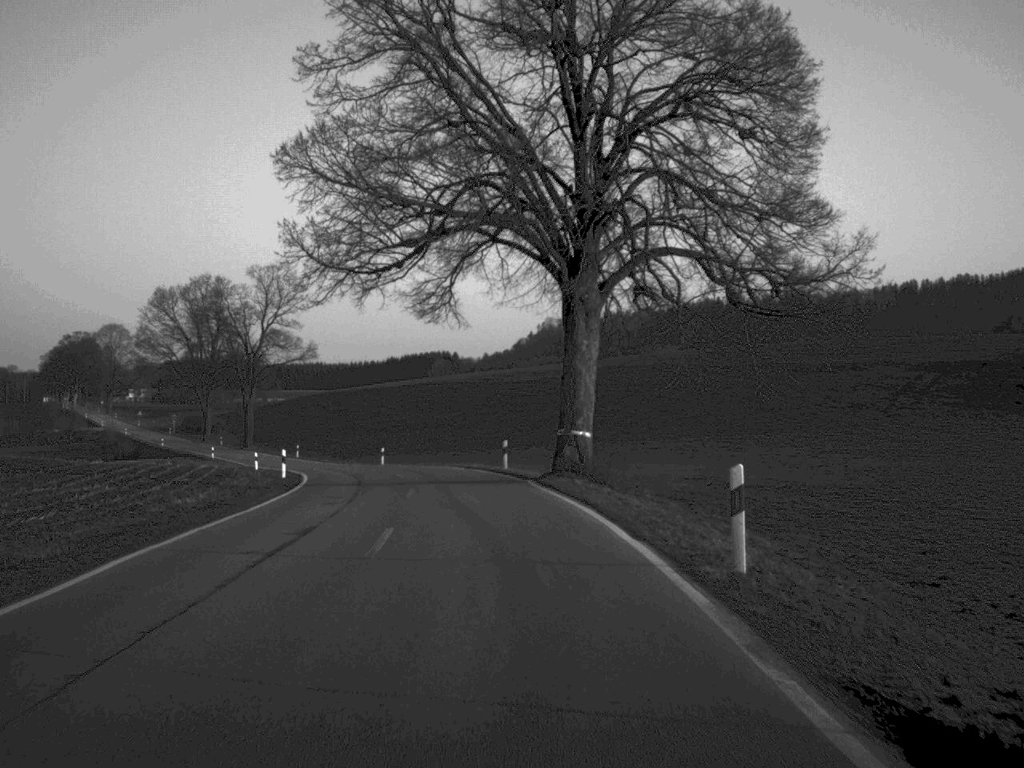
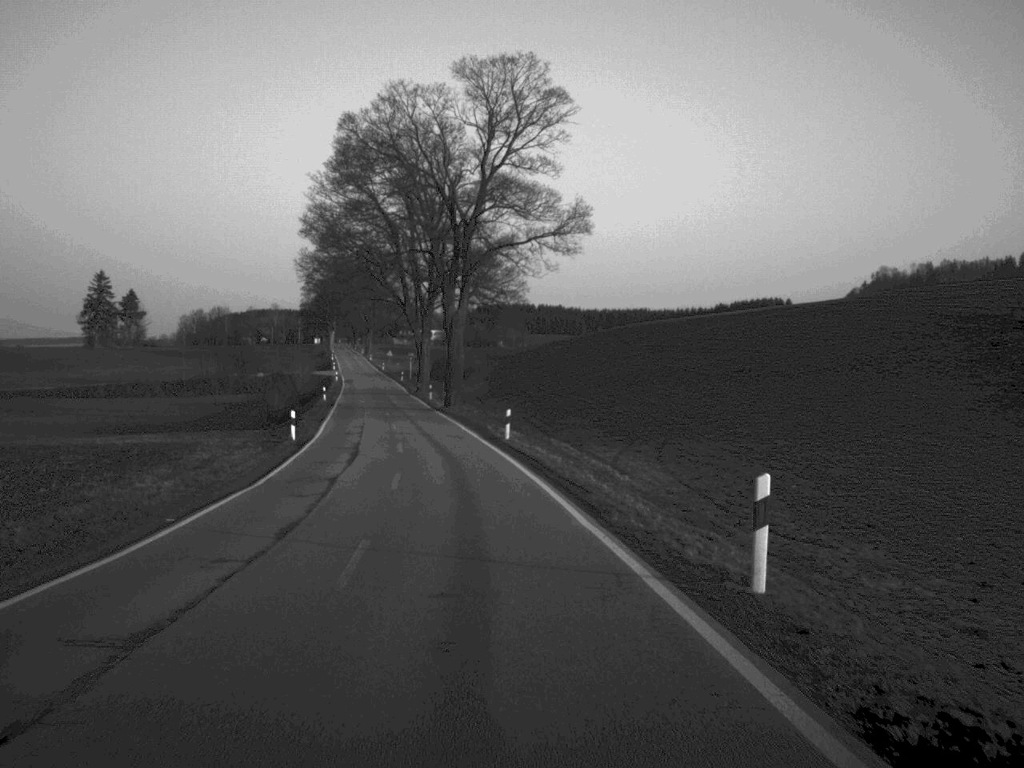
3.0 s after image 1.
(-7.2, +61.4) m; -15°
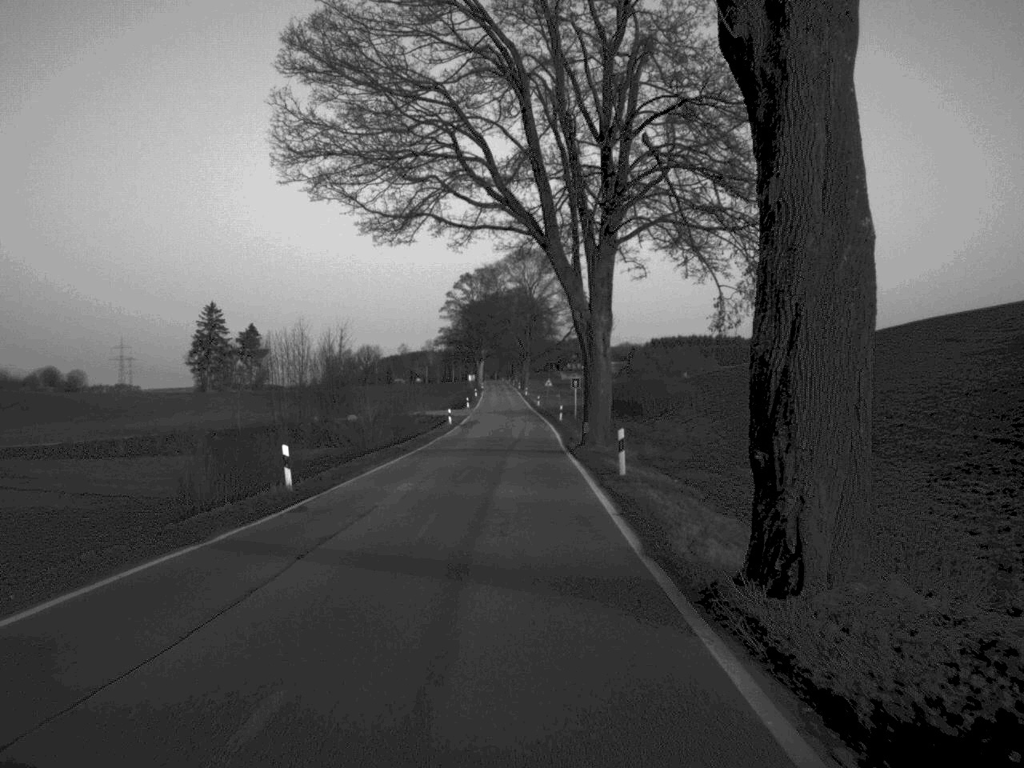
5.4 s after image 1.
(-4.3, +54.7) m; -7°
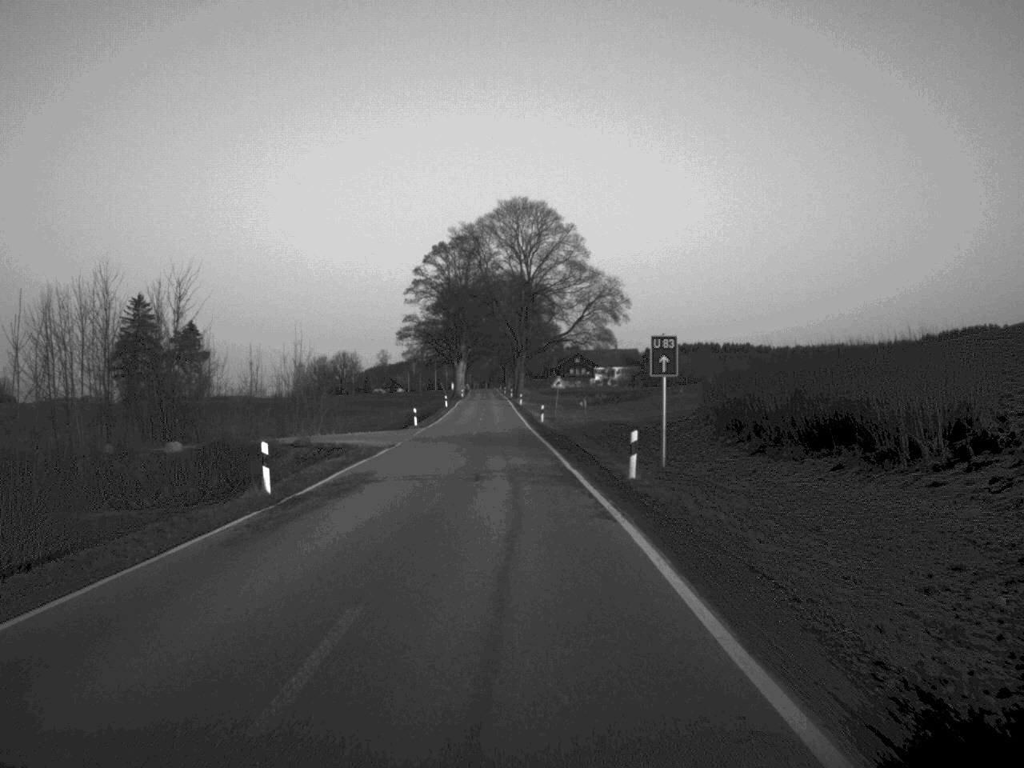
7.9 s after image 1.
(+0.1, +55.2) m; 0°
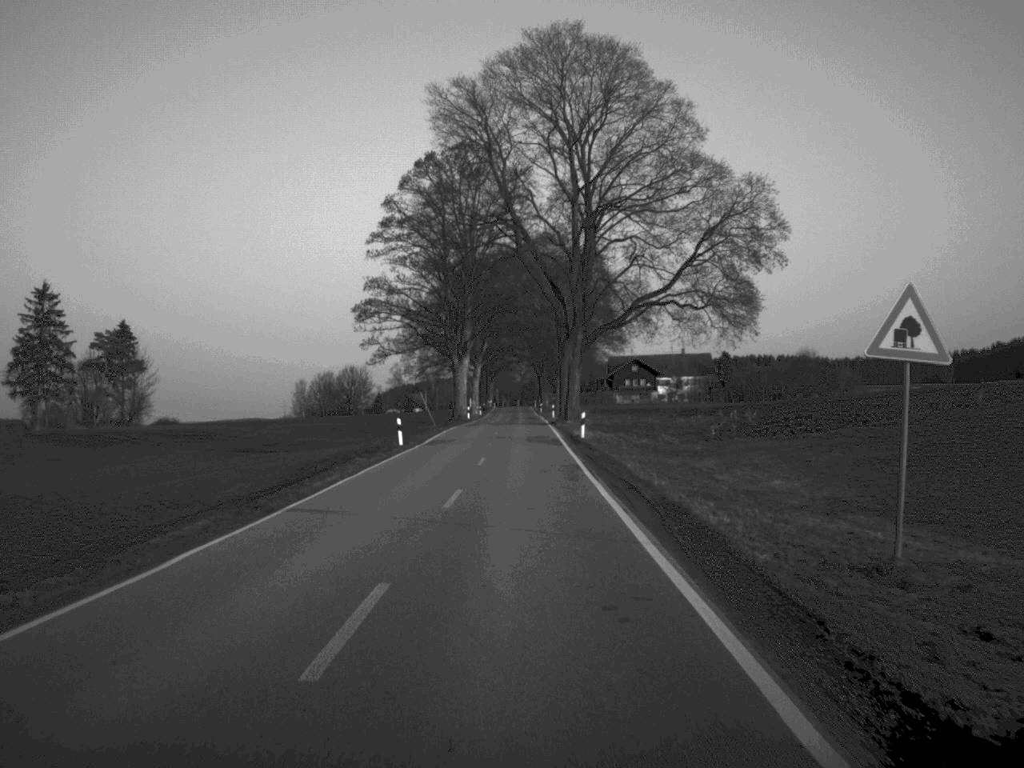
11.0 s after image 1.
(-1.3, +68.4) m; -1°
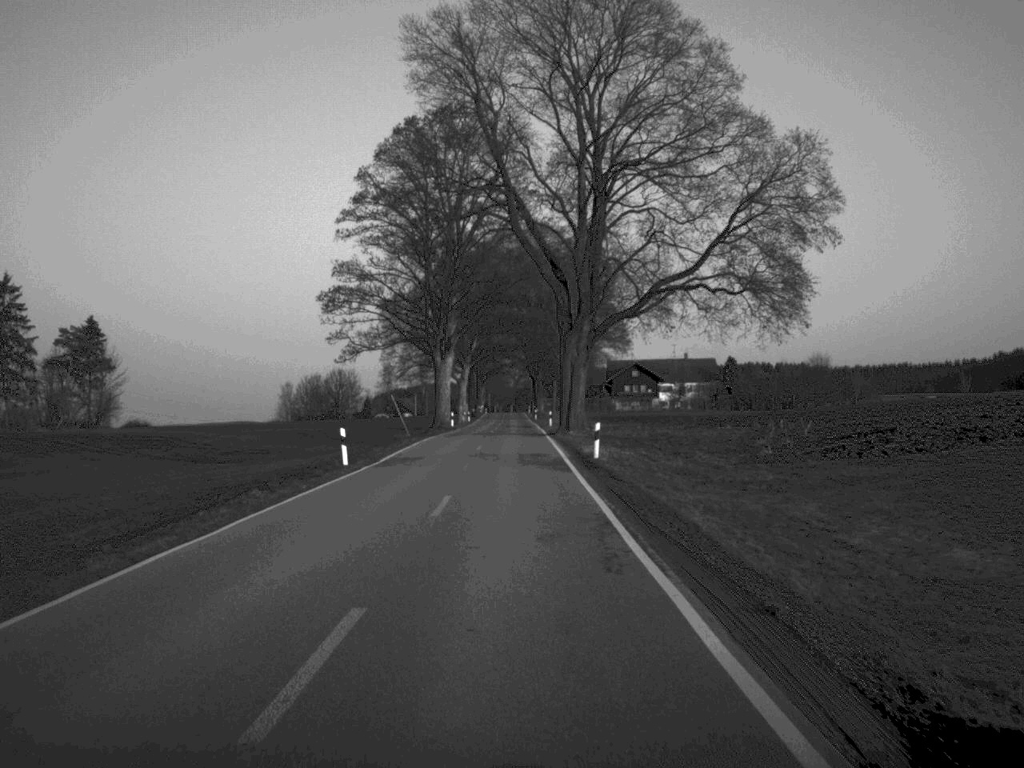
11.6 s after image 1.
(0.0, +13.0) m; 0°
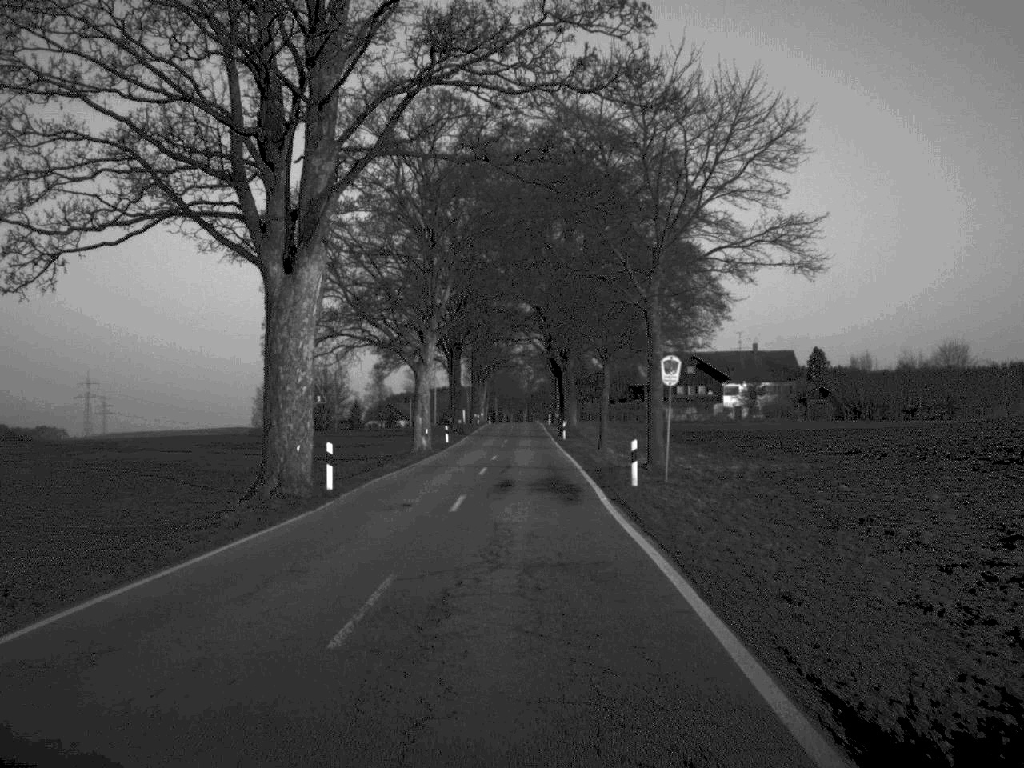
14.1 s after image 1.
(-0.4, +55.8) m; -1°
